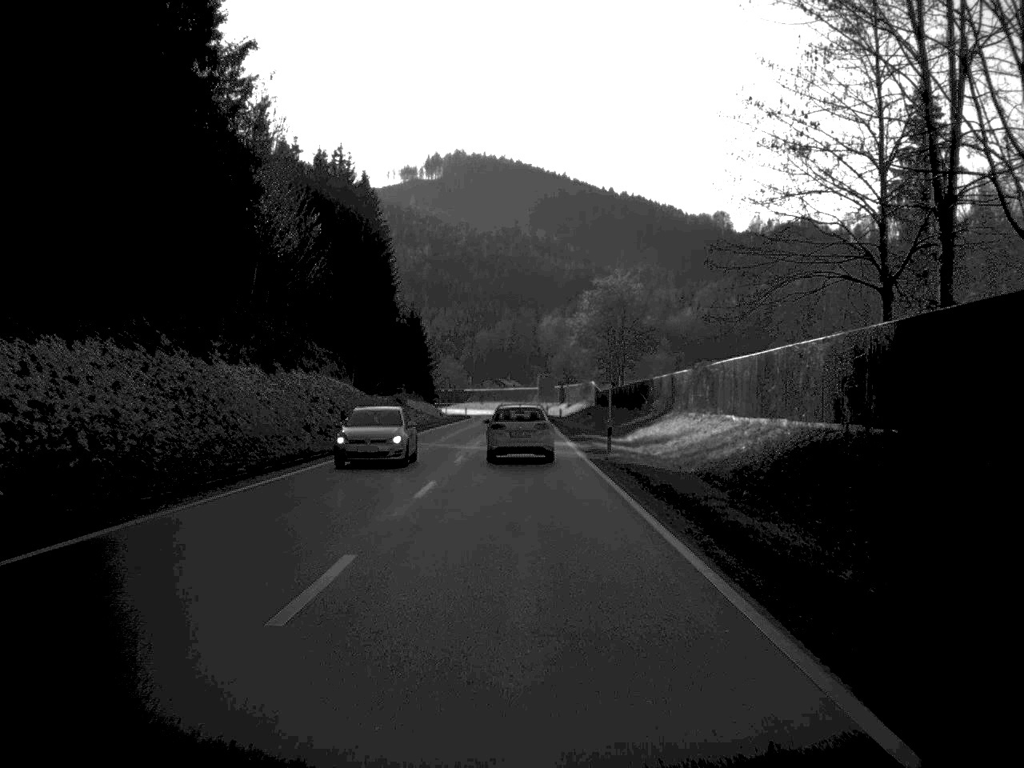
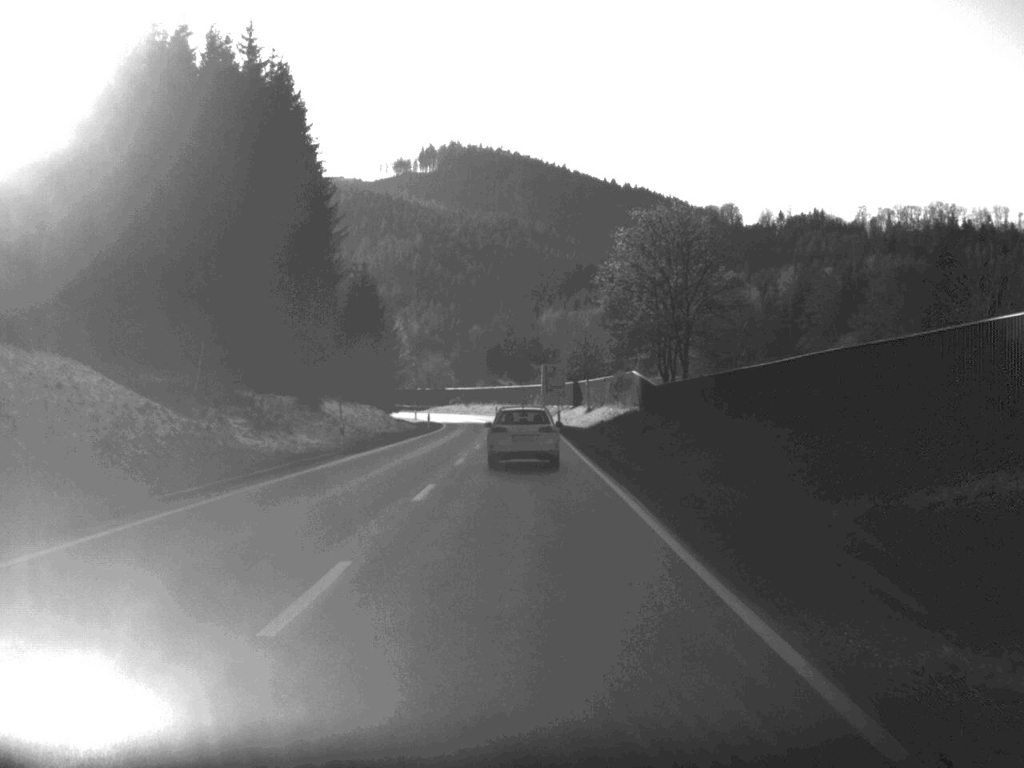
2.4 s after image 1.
(0.0, +47.9) m; 0°
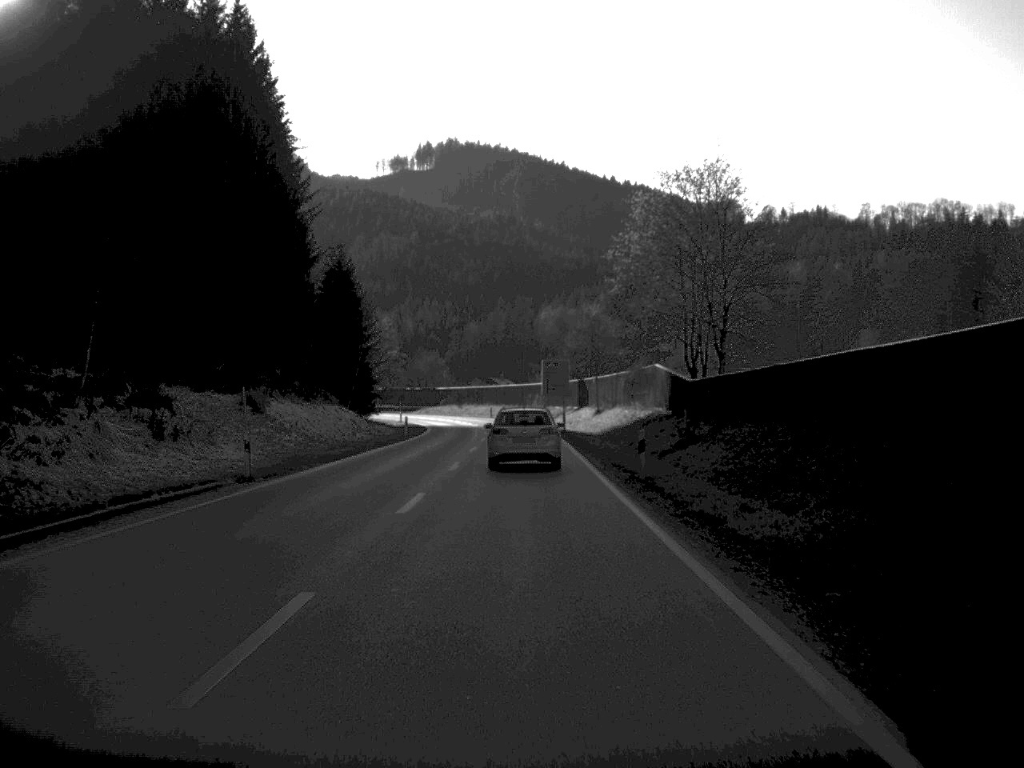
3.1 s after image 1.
(0.0, +14.0) m; 0°
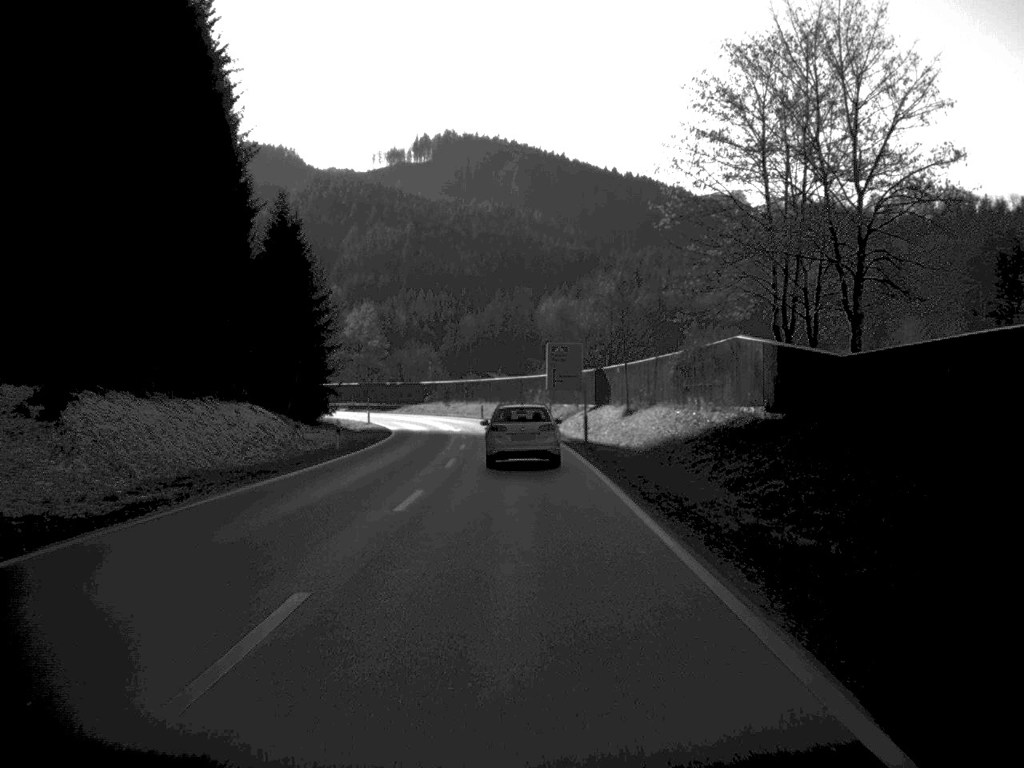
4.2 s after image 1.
(0.0, +23.9) m; 0°
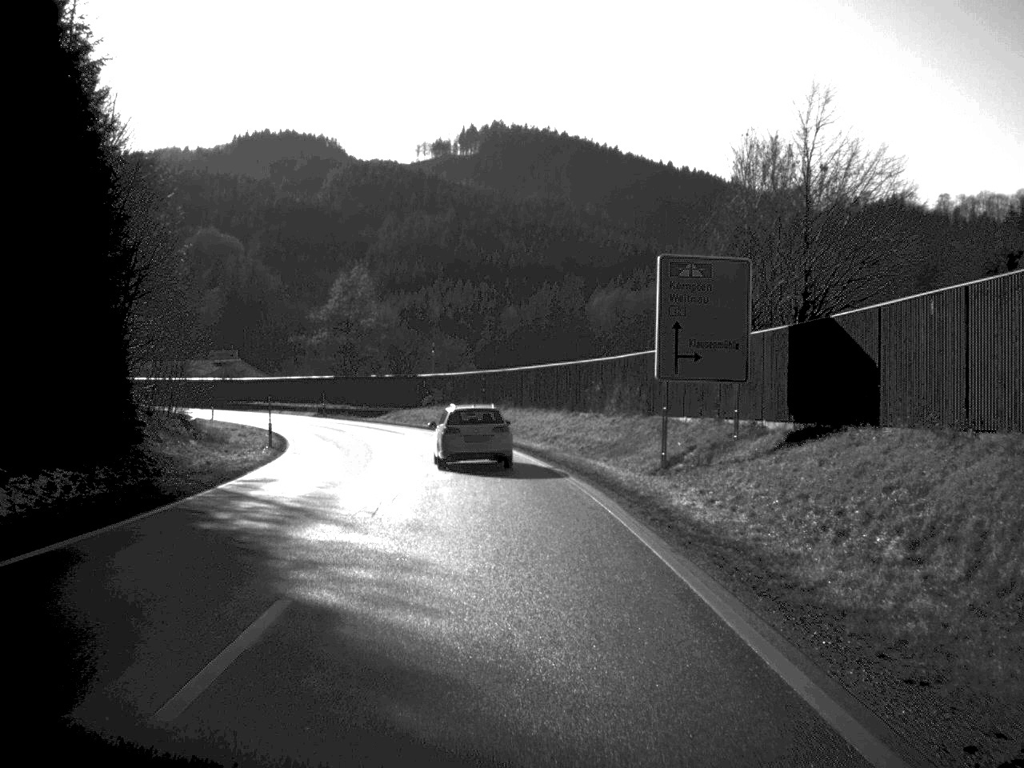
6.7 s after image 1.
(-0.6, +47.7) m; -2°
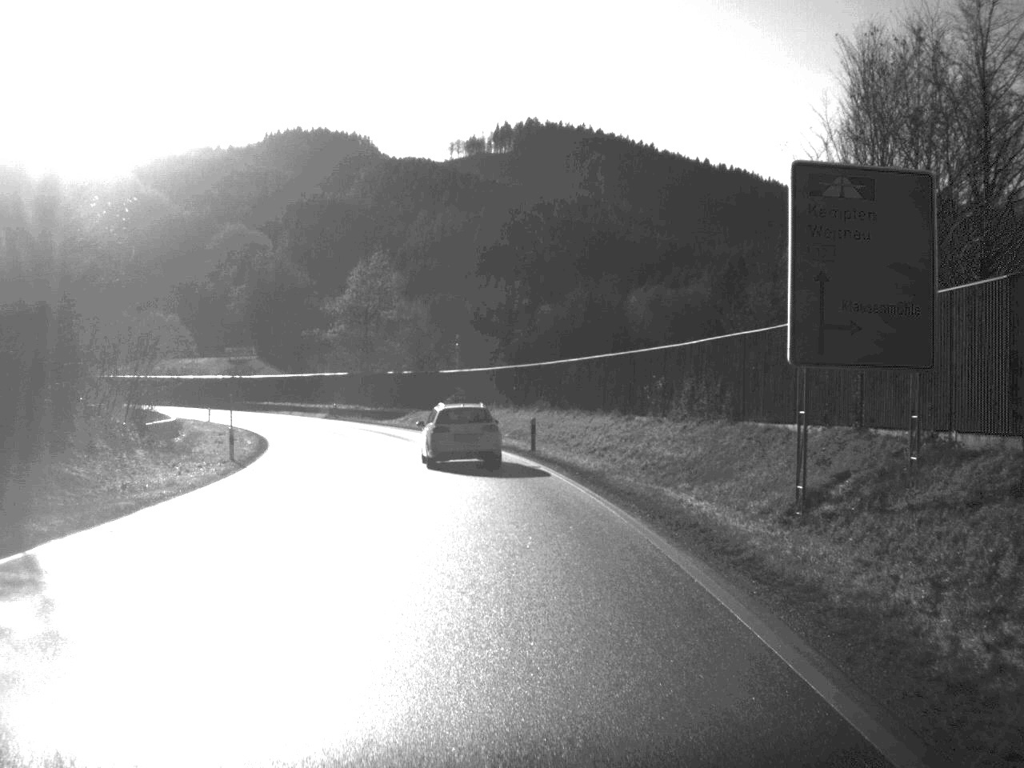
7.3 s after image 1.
(-0.2, +11.2) m; -2°
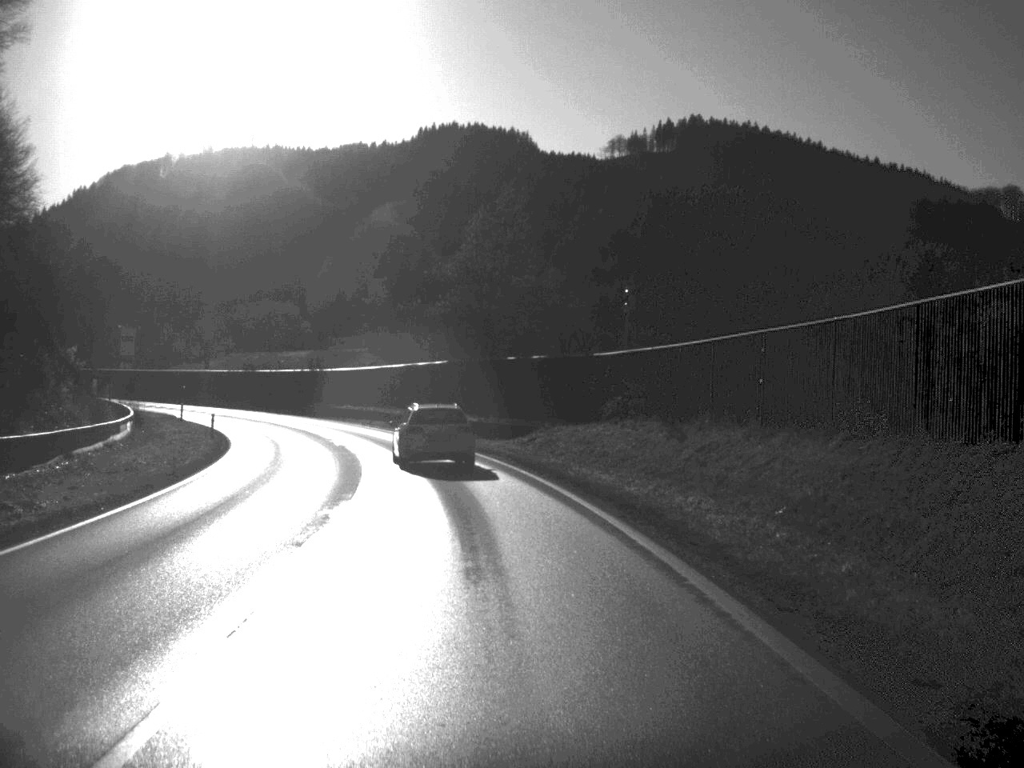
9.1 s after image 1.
(-2.0, +34.3) m; -7°
